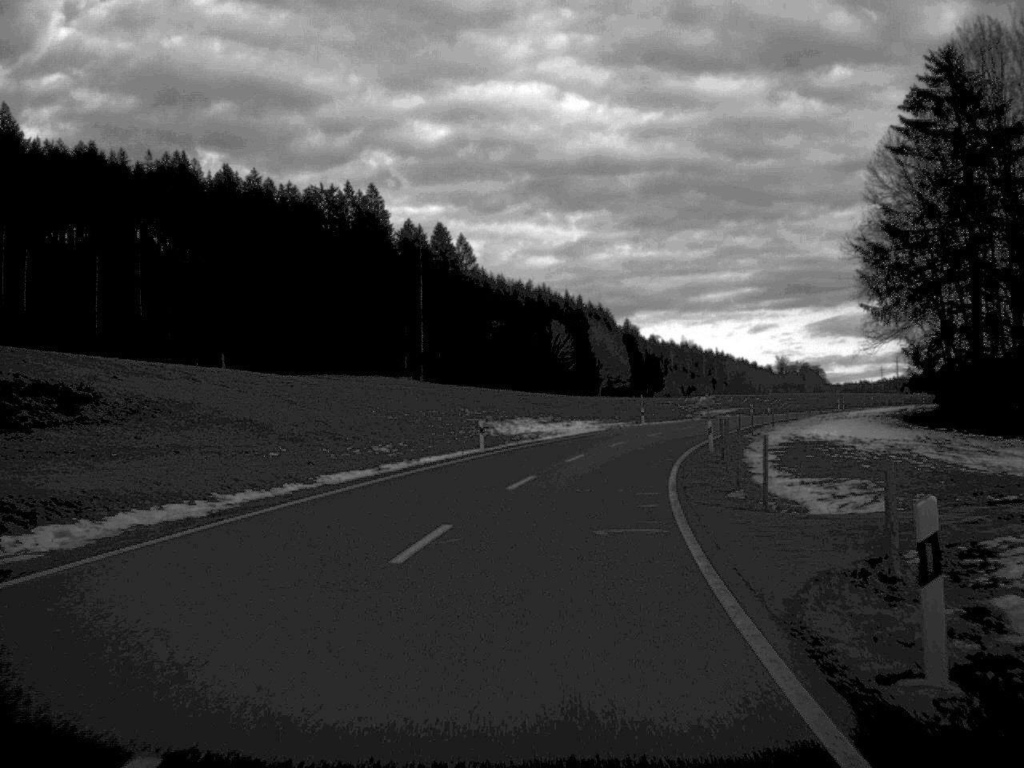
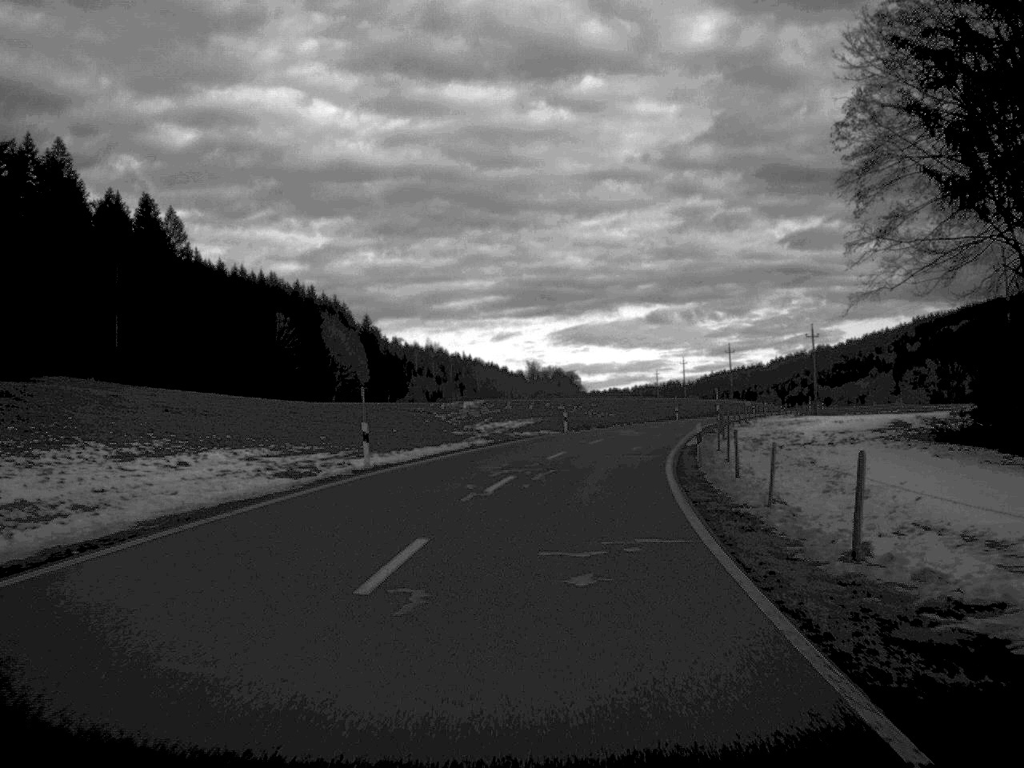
(+4.8, +47.5) m; +11°
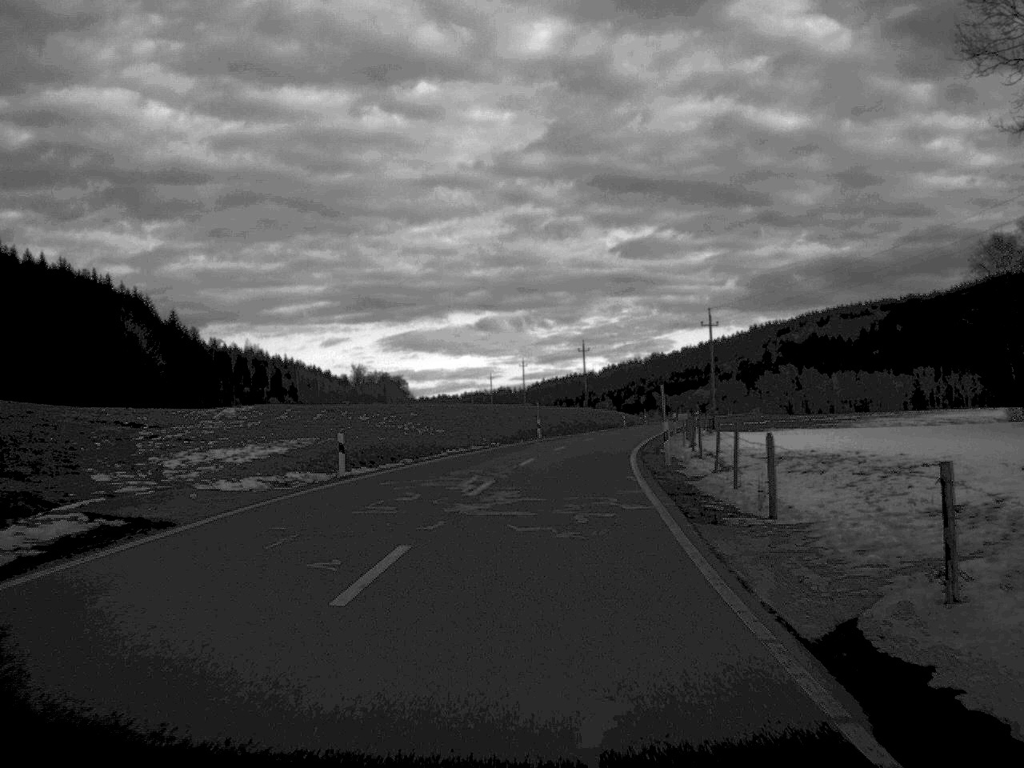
(+2.3, +34.1) m; +7°
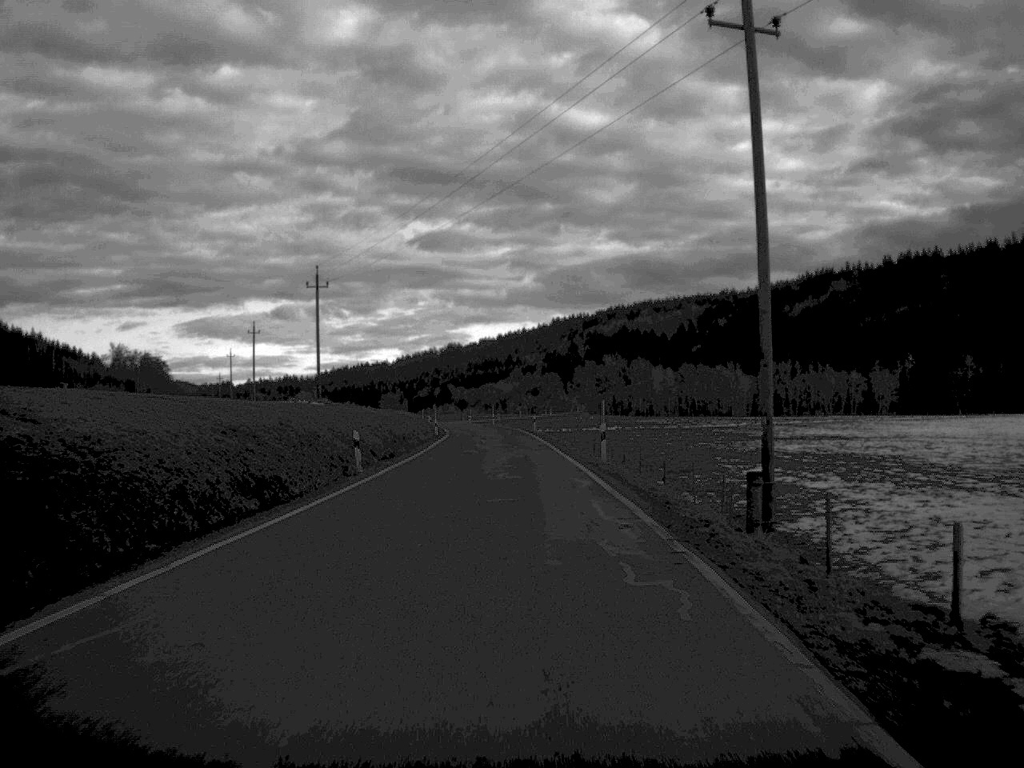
(+7.4, +80.7) m; +9°
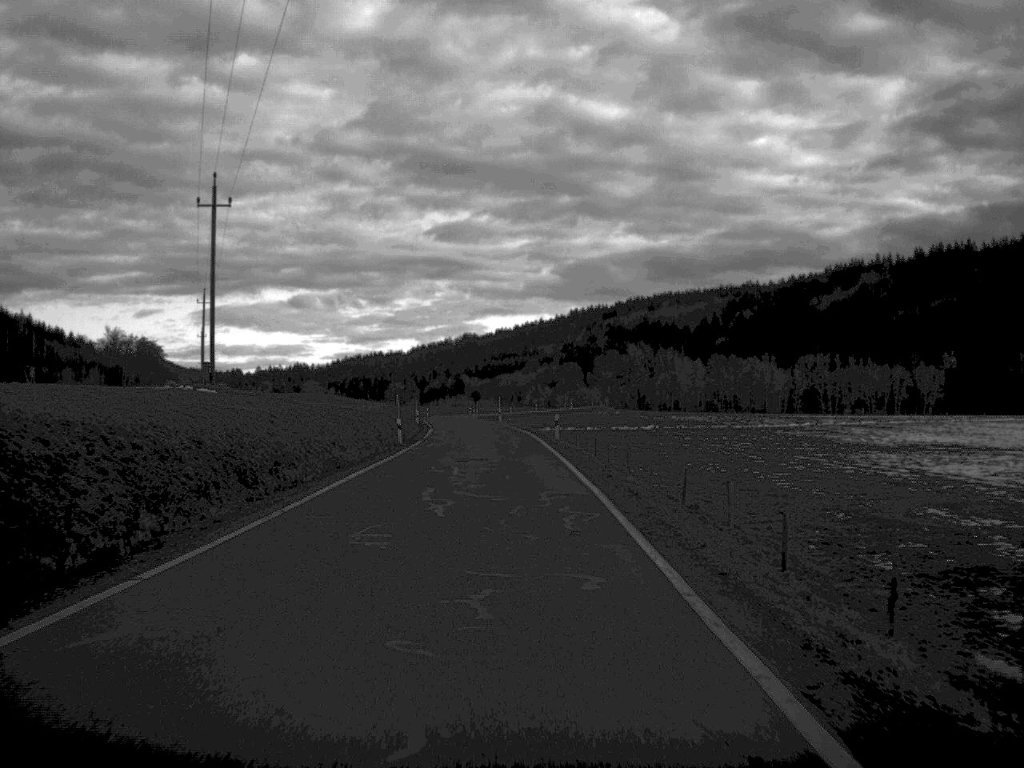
(-0.1, +31.2) m; -1°
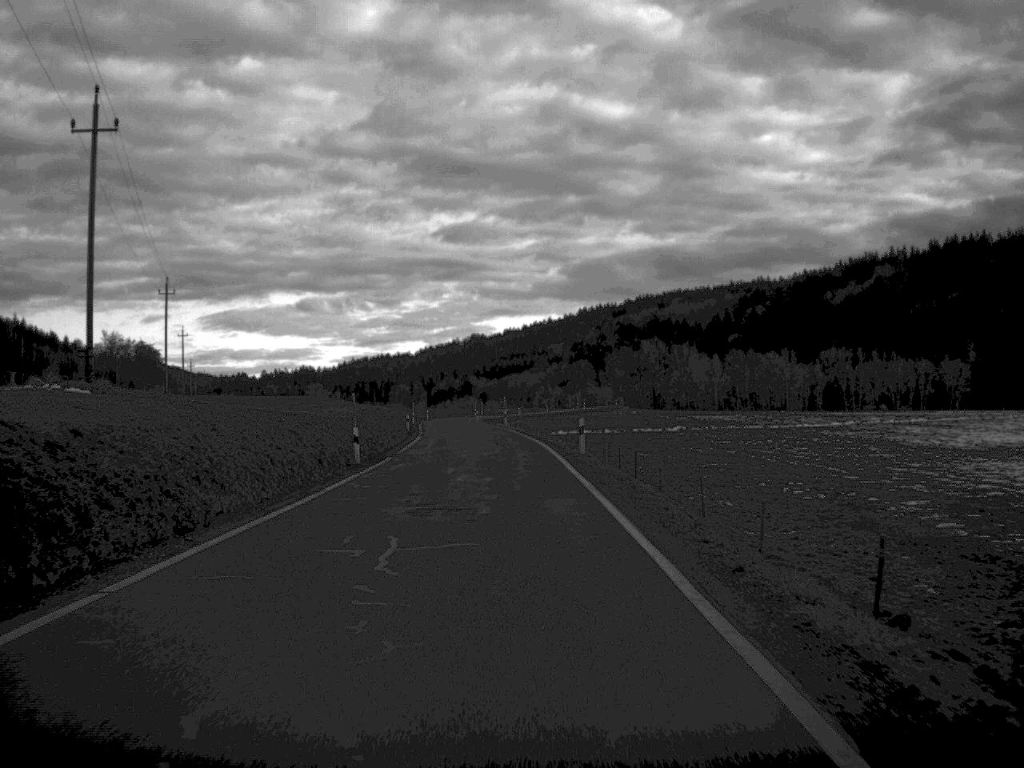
(-0.1, +15.7) m; 0°
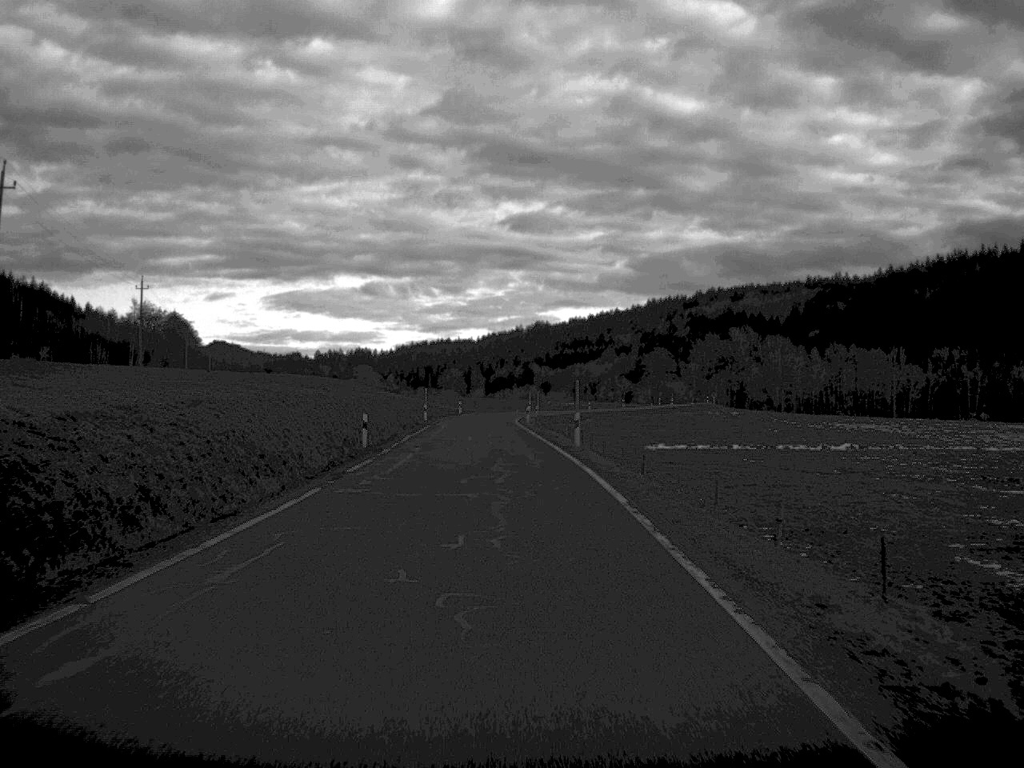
(-1.1, +46.8) m; -3°
